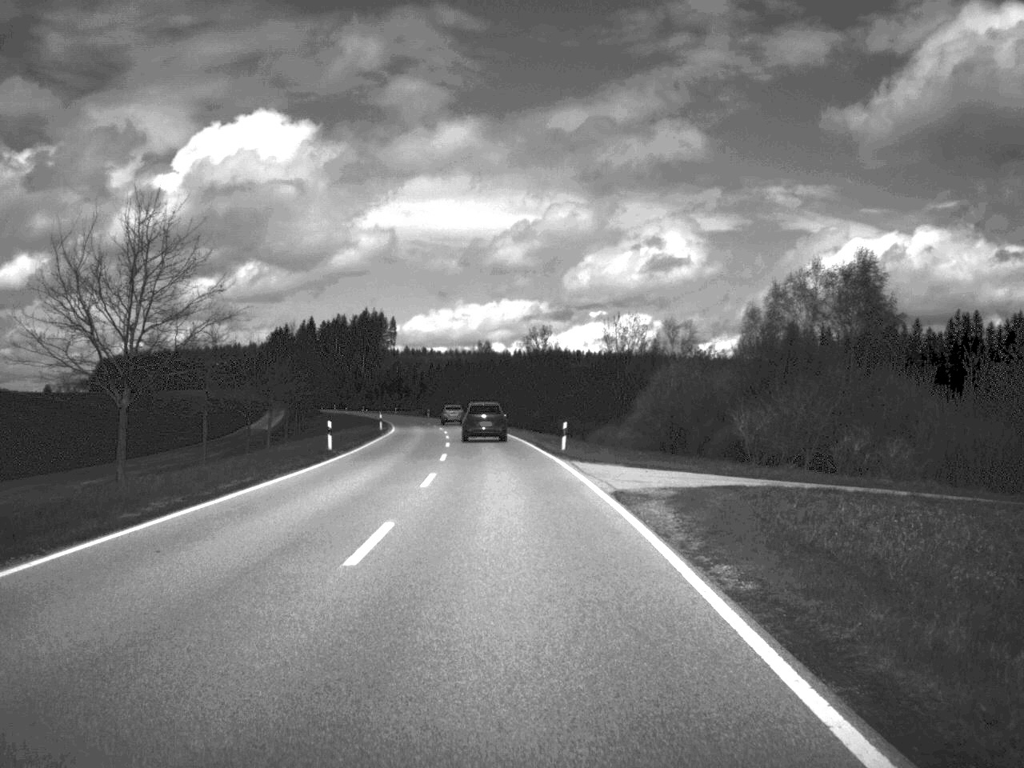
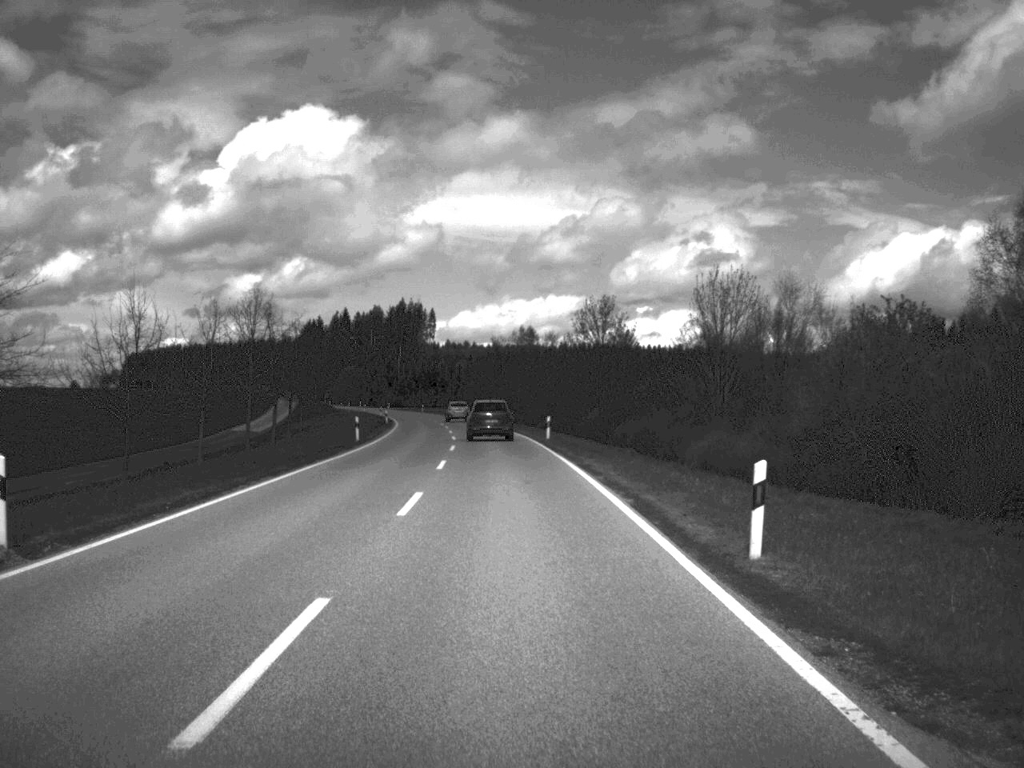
(-0.6, +29.7) m; -2°
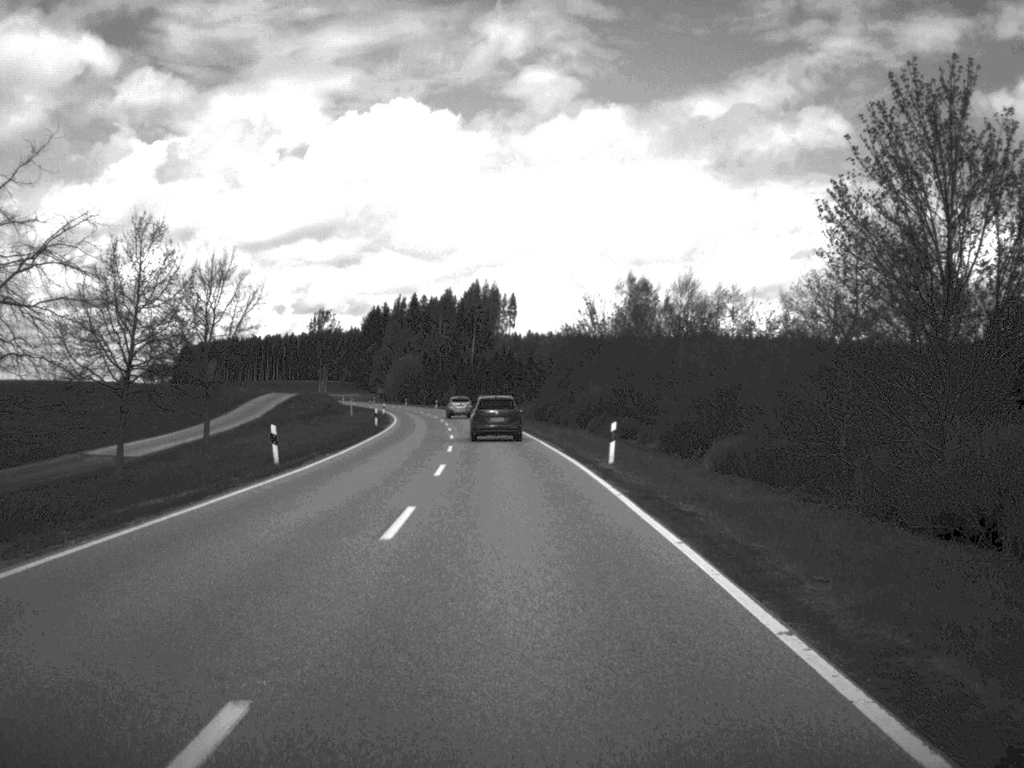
(-2.2, +62.1) m; -4°
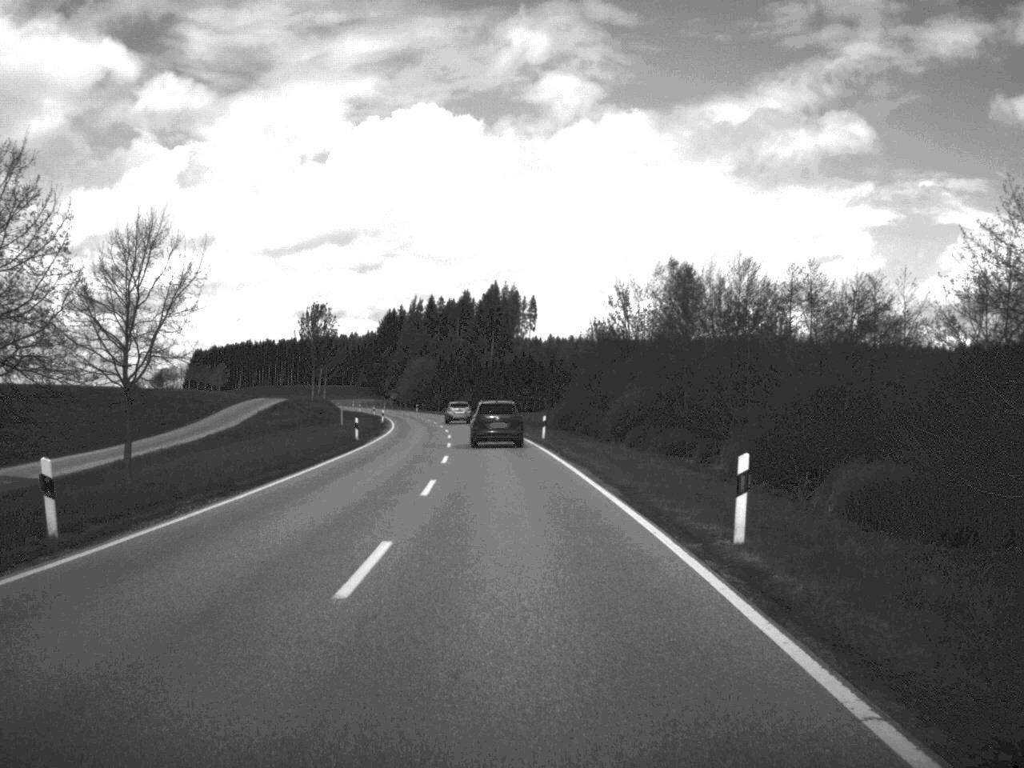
(-0.1, +15.4) m; -1°
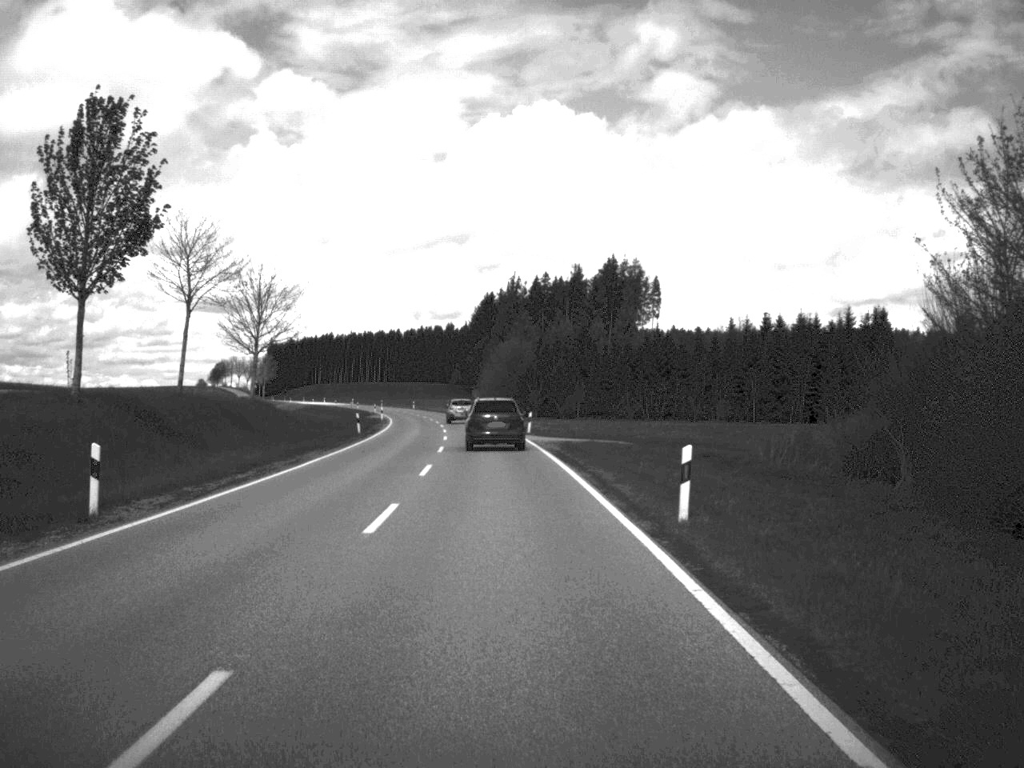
(-3.3, +76.6) m; -5°
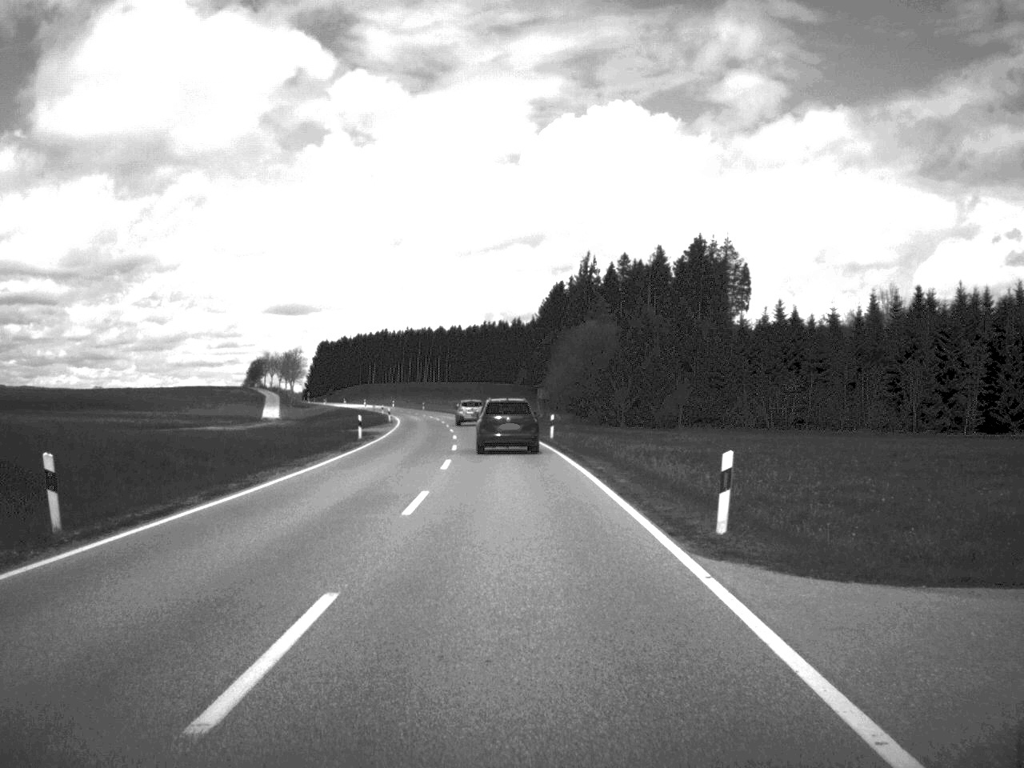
(-1.3, +43.9) m; -3°
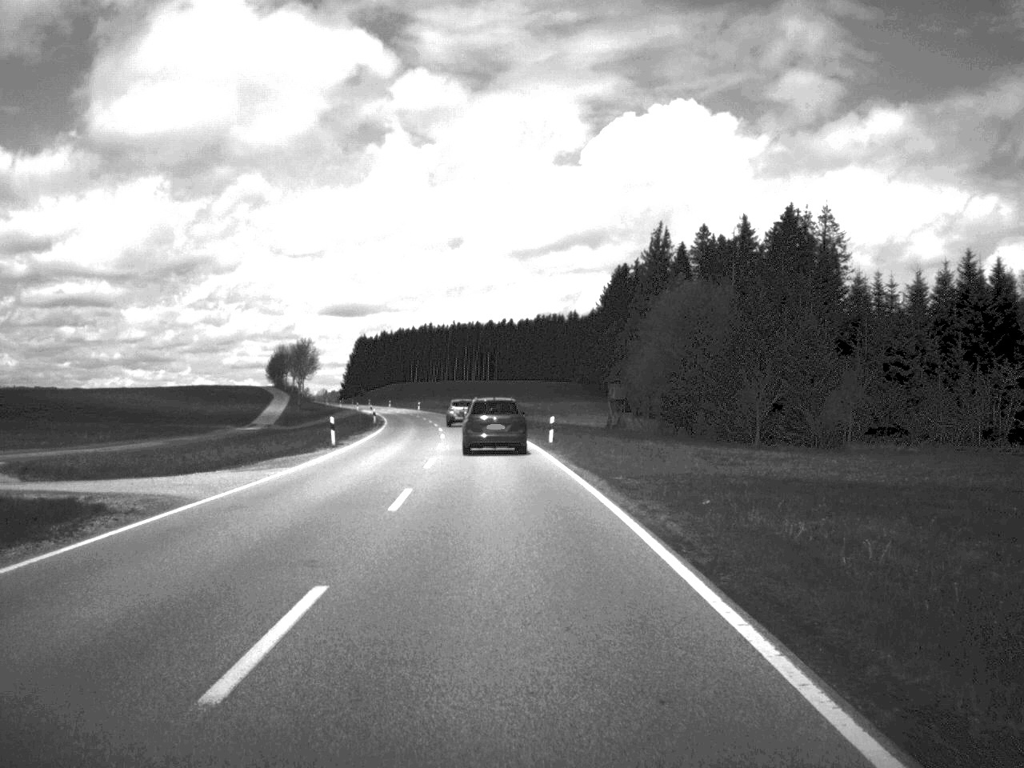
(-1.0, +46.1) m; -3°
